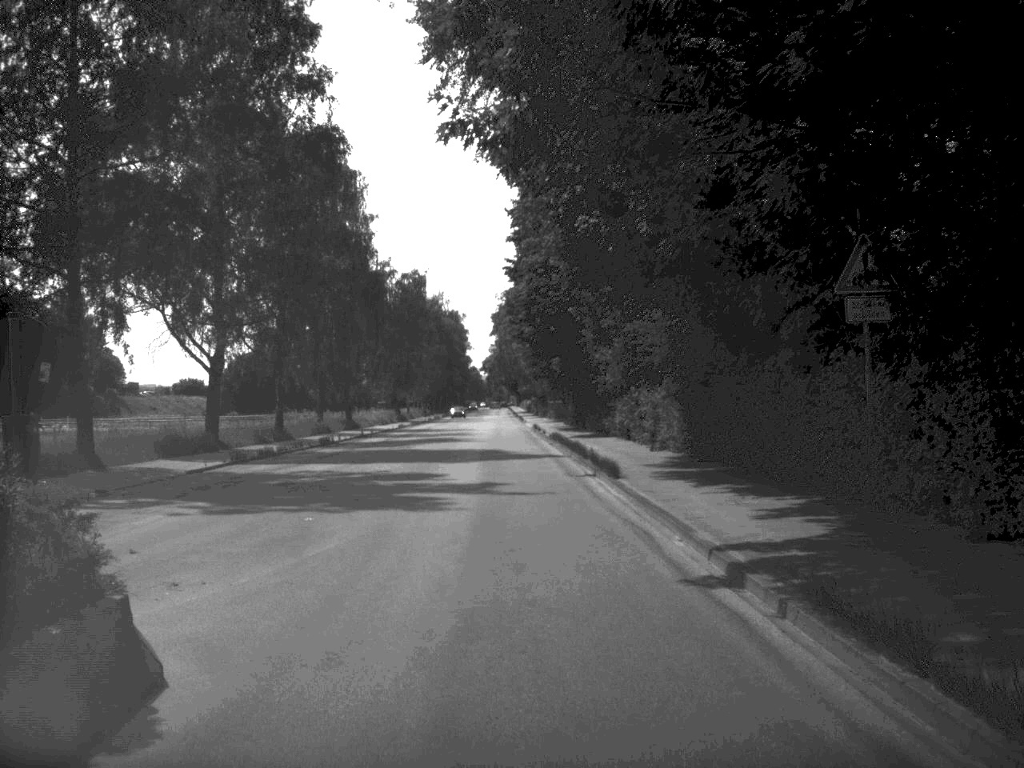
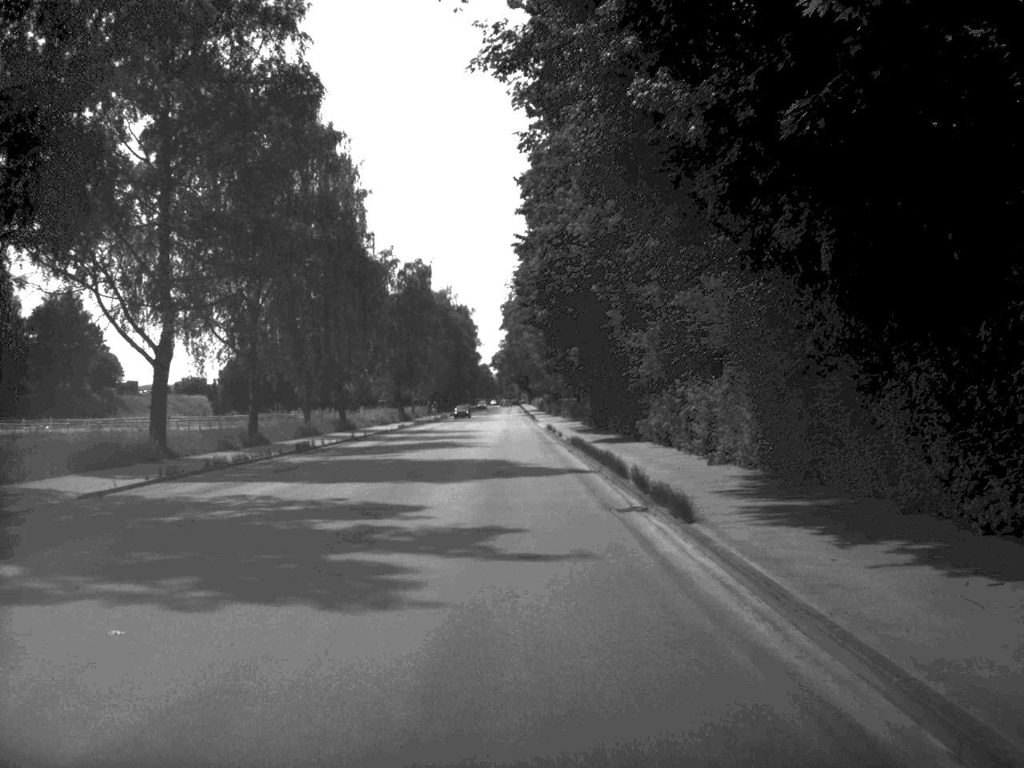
(0.0, +8.6) m; -1°
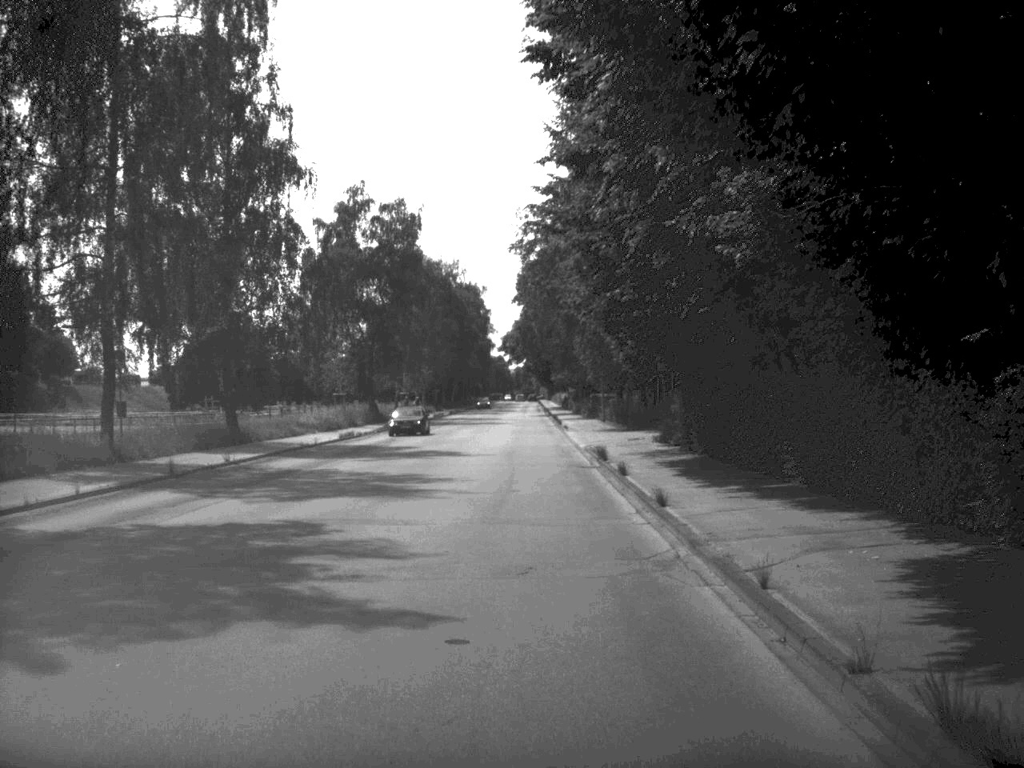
(-0.2, +35.2) m; -1°
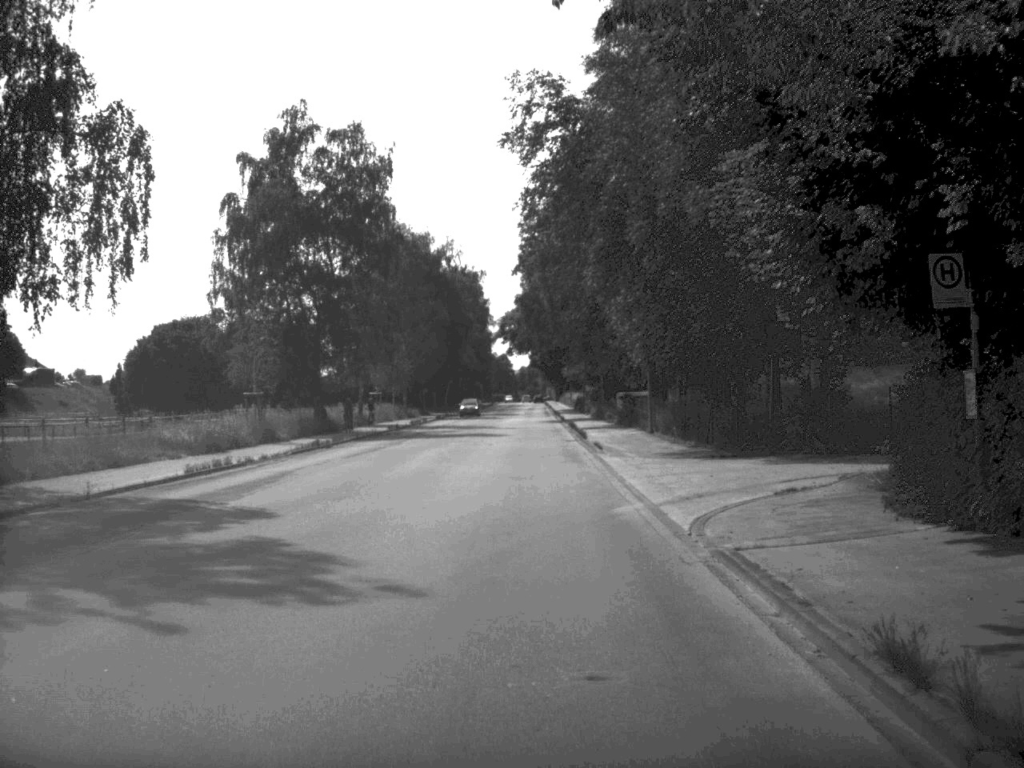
(-0.1, +25.7) m; 0°
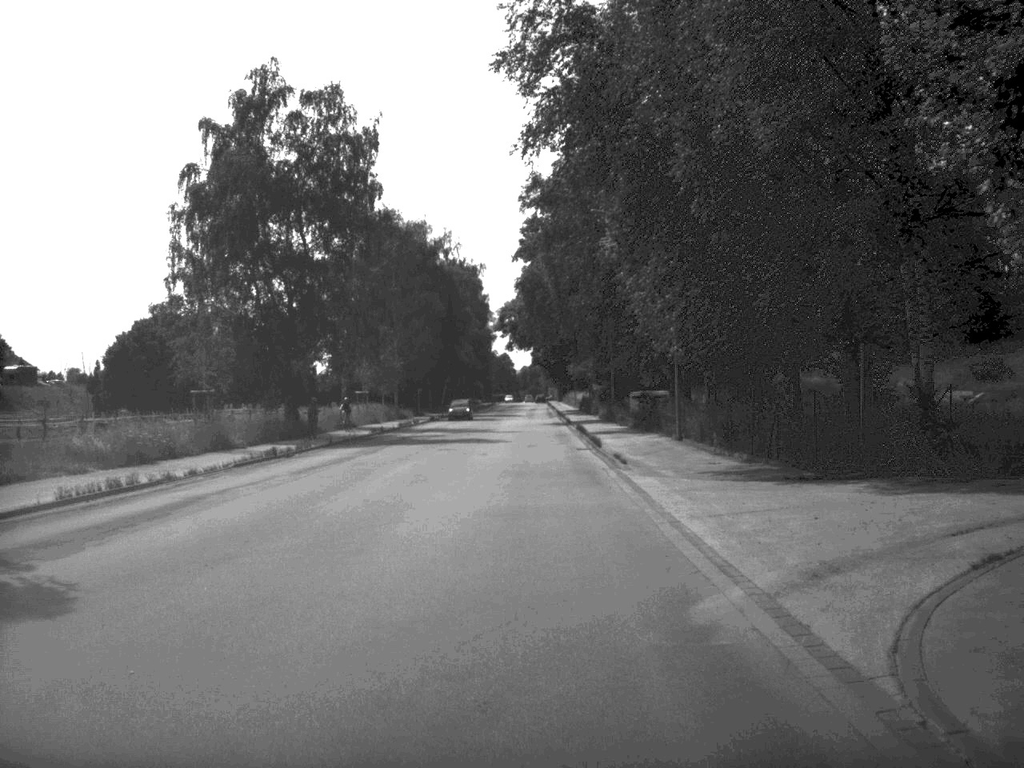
(0.0, +8.5) m; 0°
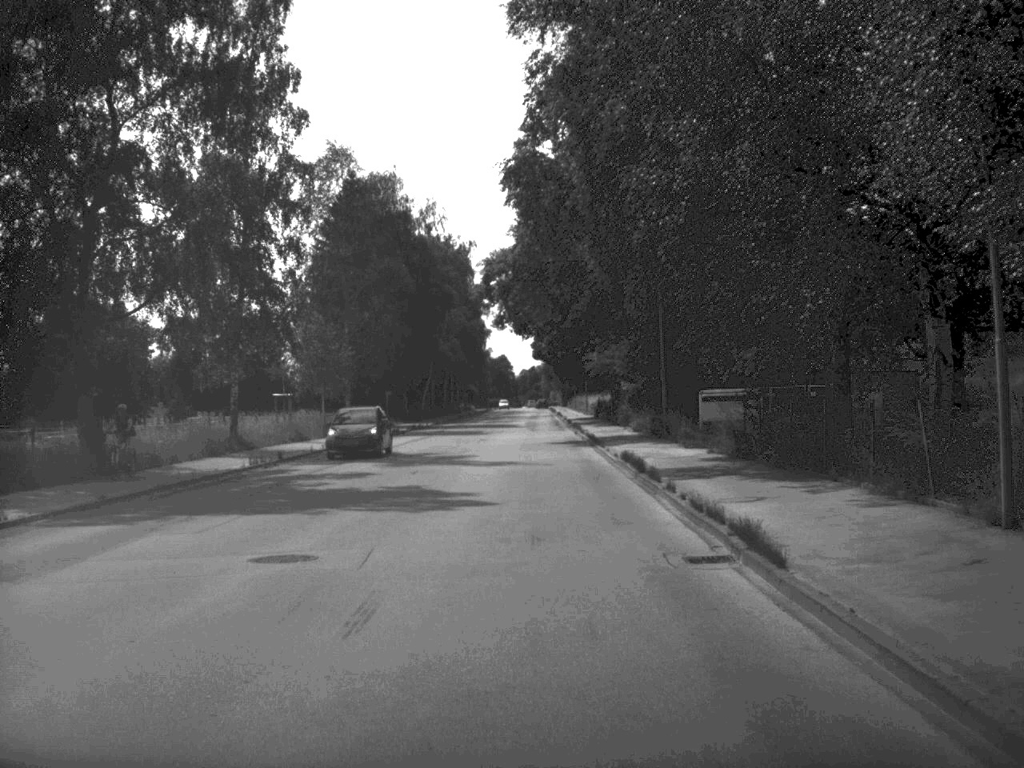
(0.0, +27.2) m; 0°
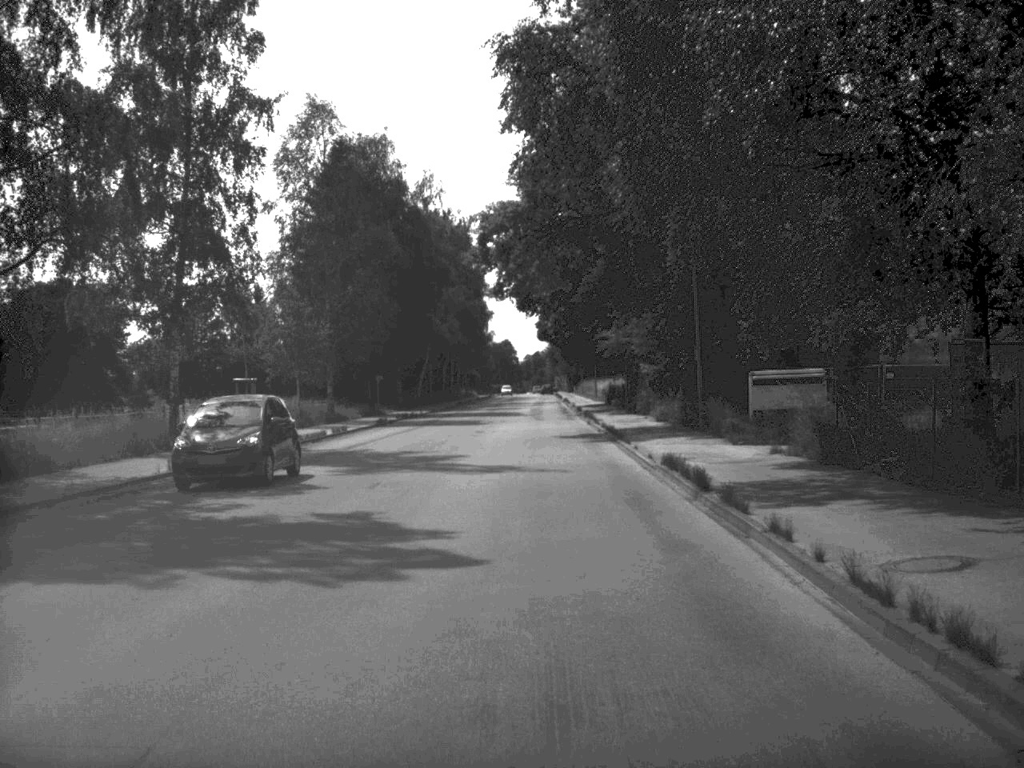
(0.0, +8.4) m; 0°
